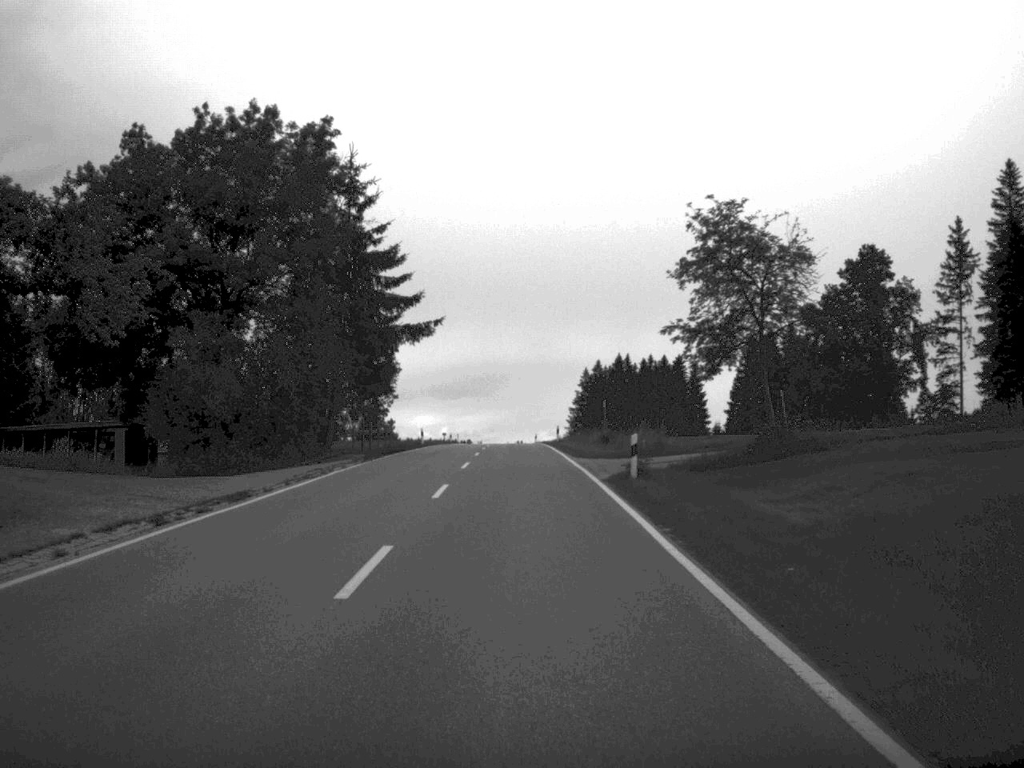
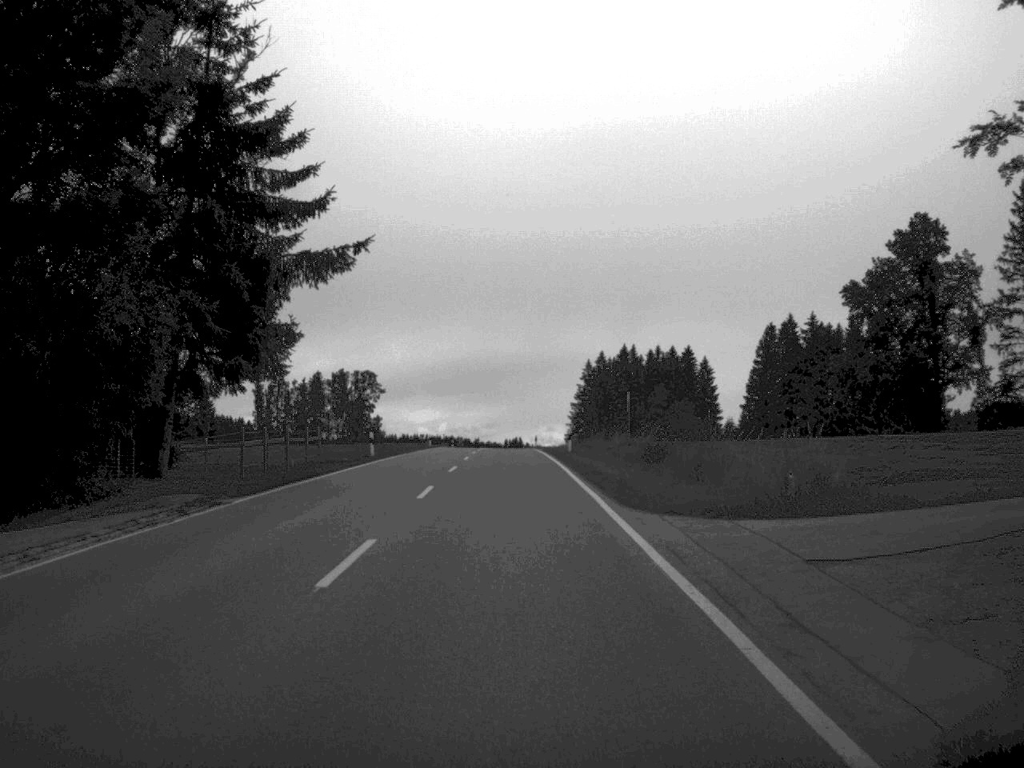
(+0.1, +22.9) m; 0°
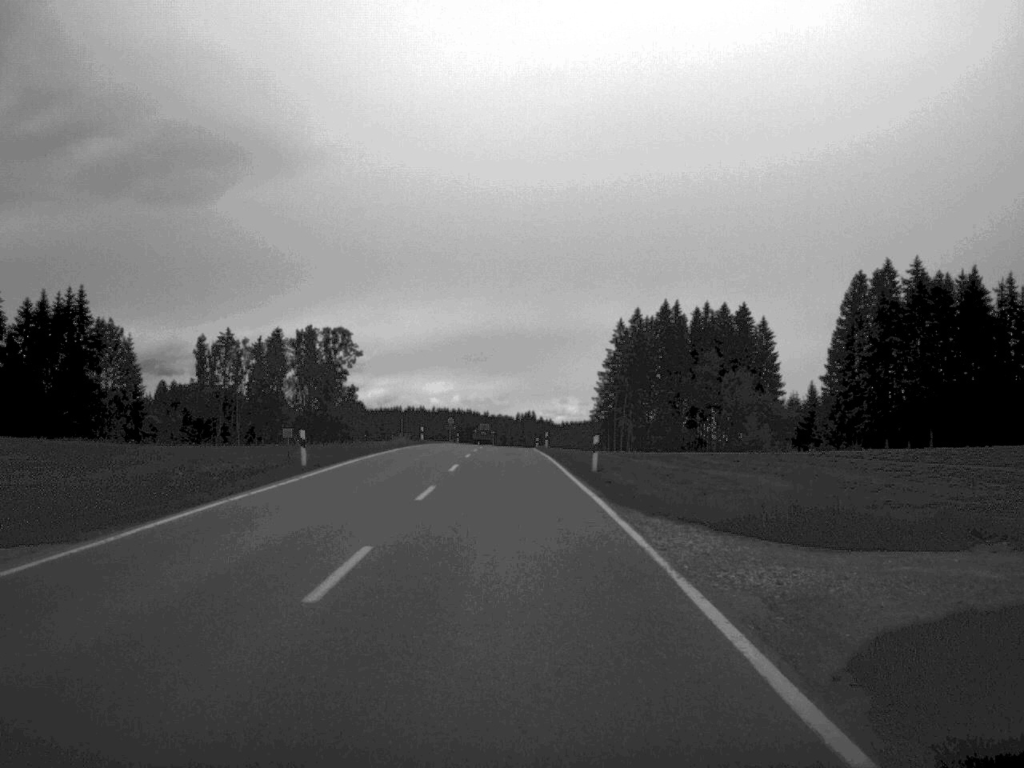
(-0.8, +59.0) m; -1°
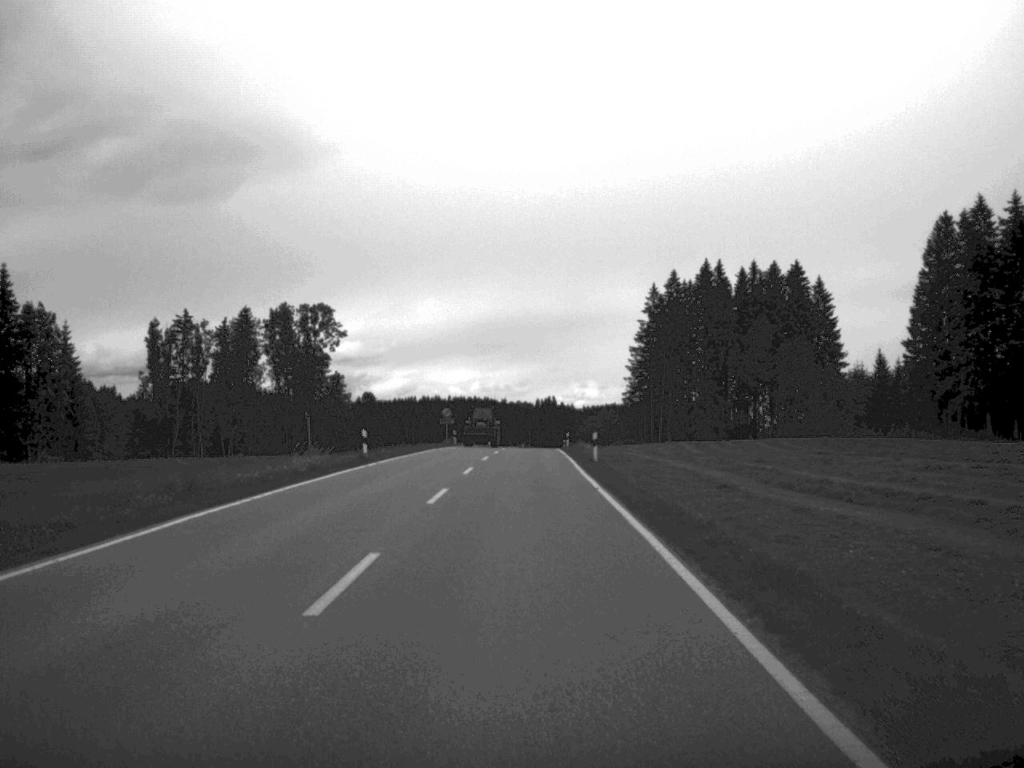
(-0.4, +35.9) m; -1°
